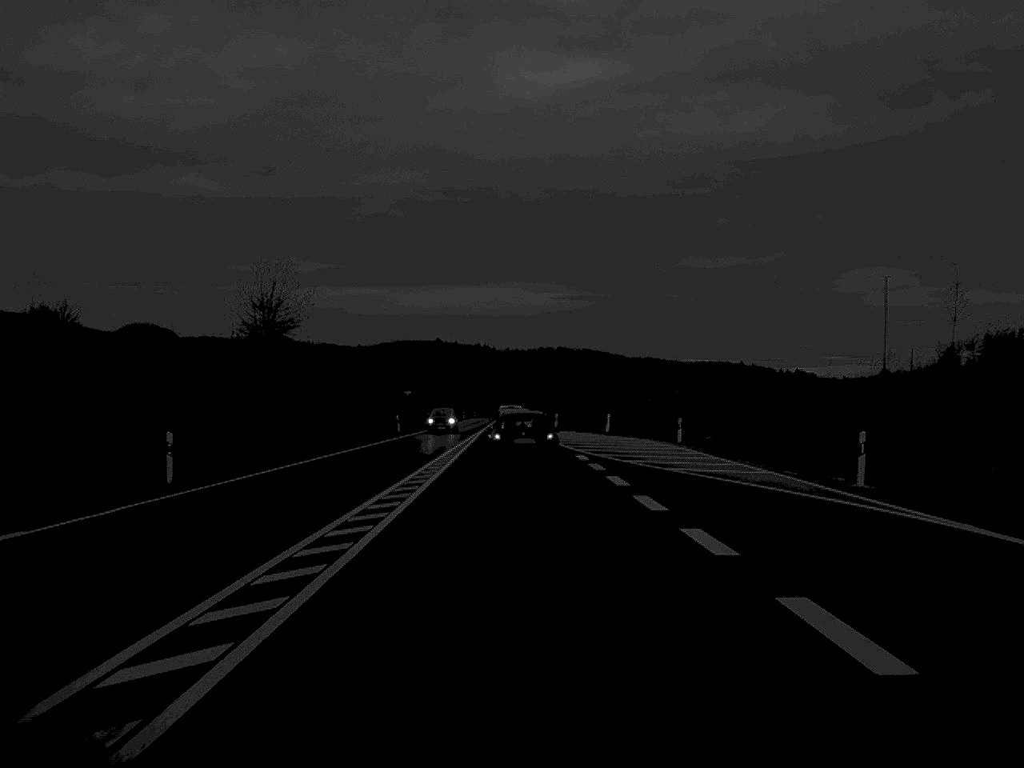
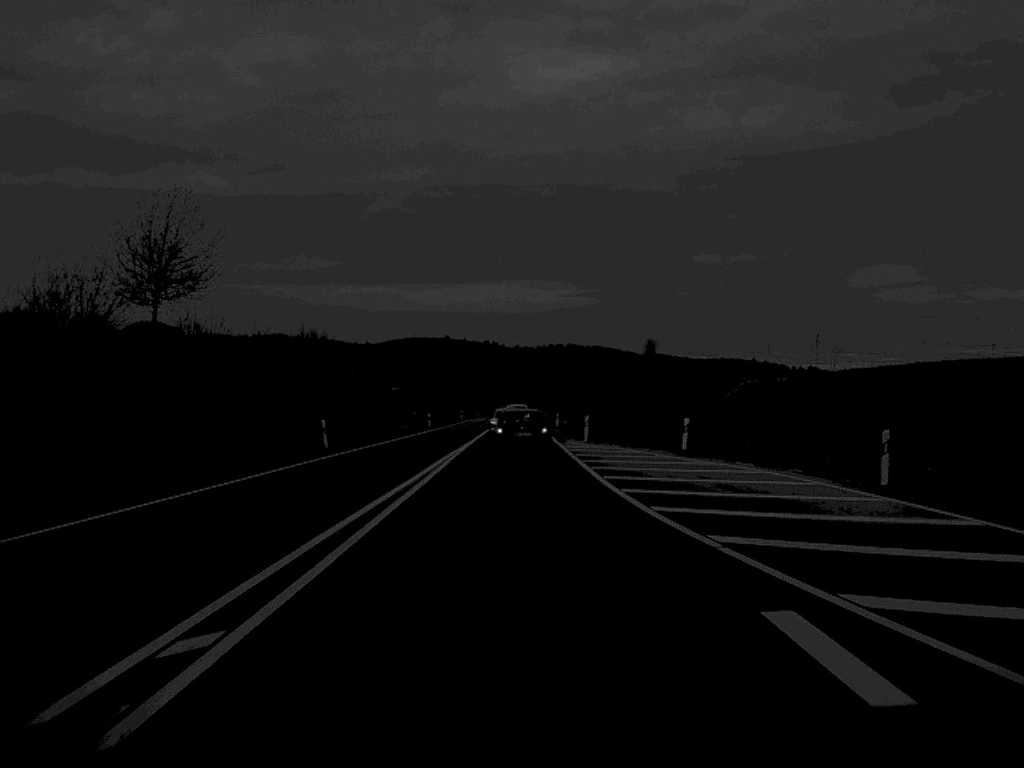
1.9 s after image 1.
(-0.1, +30.4) m; 0°
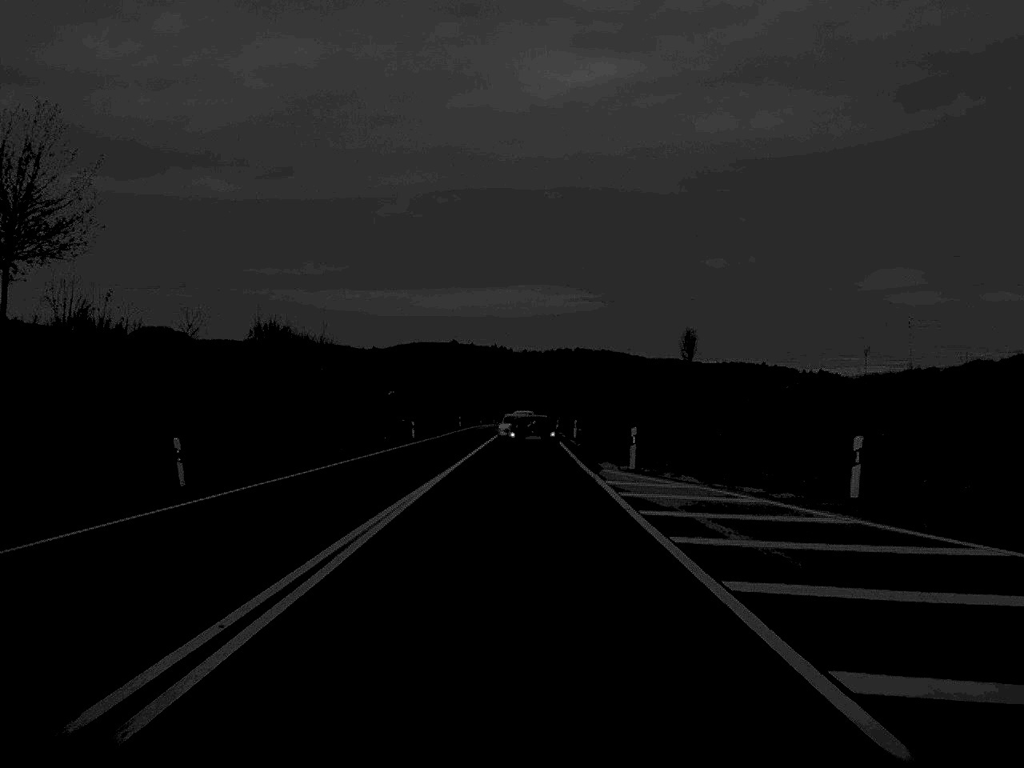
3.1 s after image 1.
(-0.1, +19.8) m; 0°
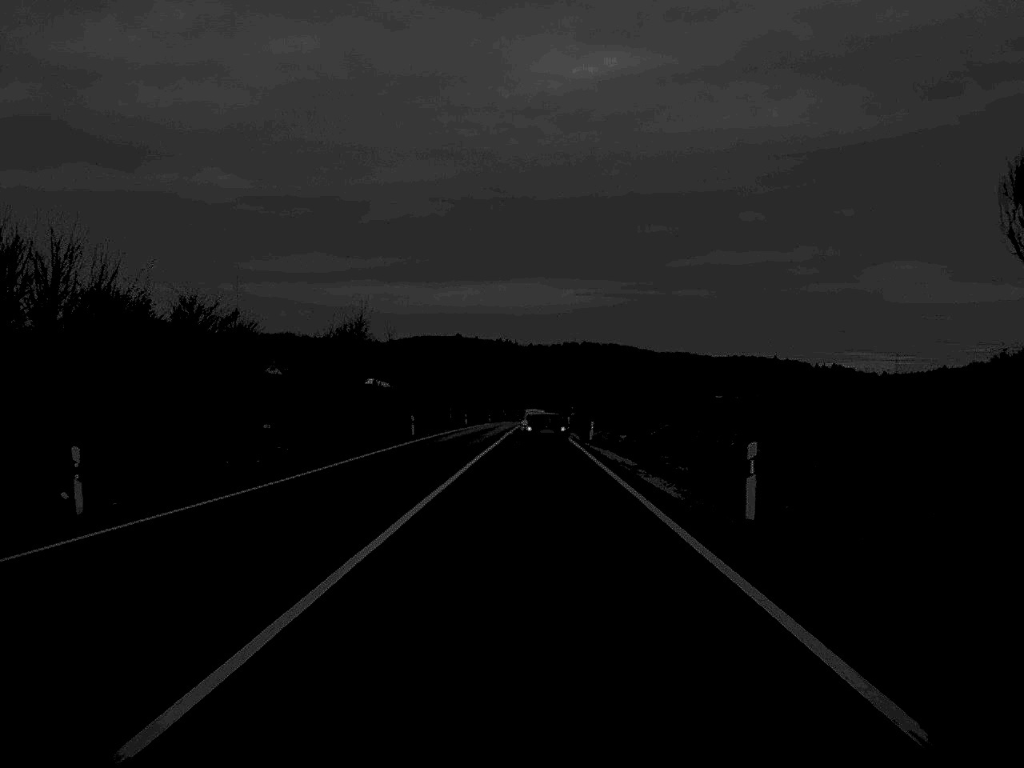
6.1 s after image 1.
(-0.1, +56.7) m; 0°
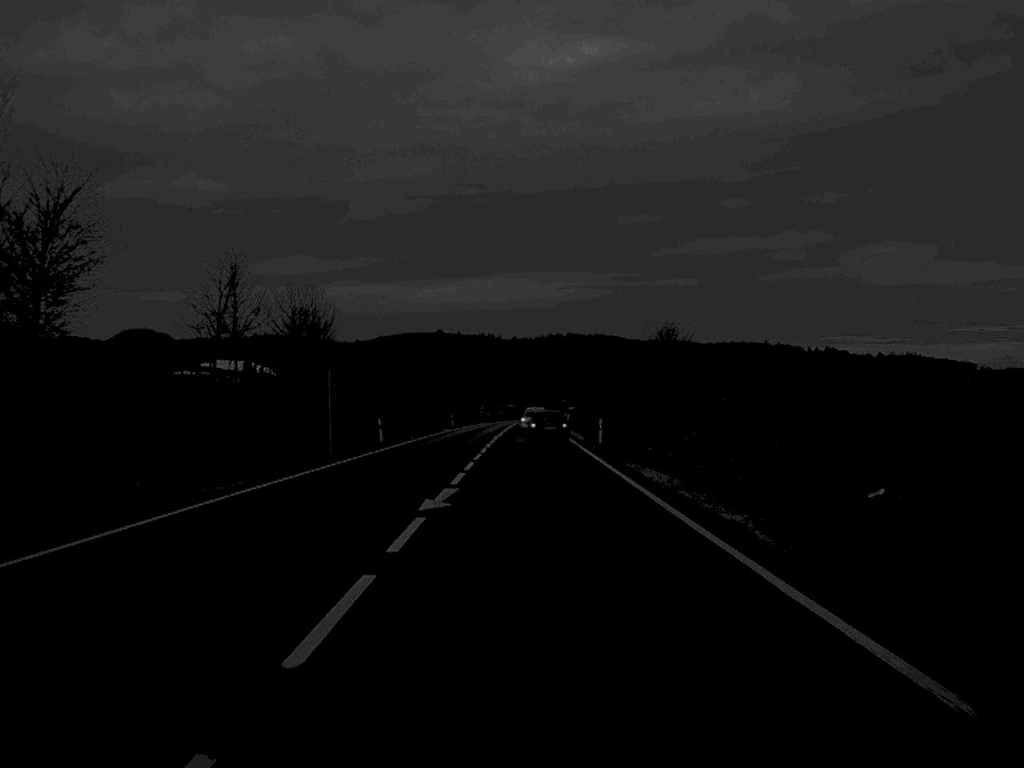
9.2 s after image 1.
(+0.2, +62.5) m; +1°
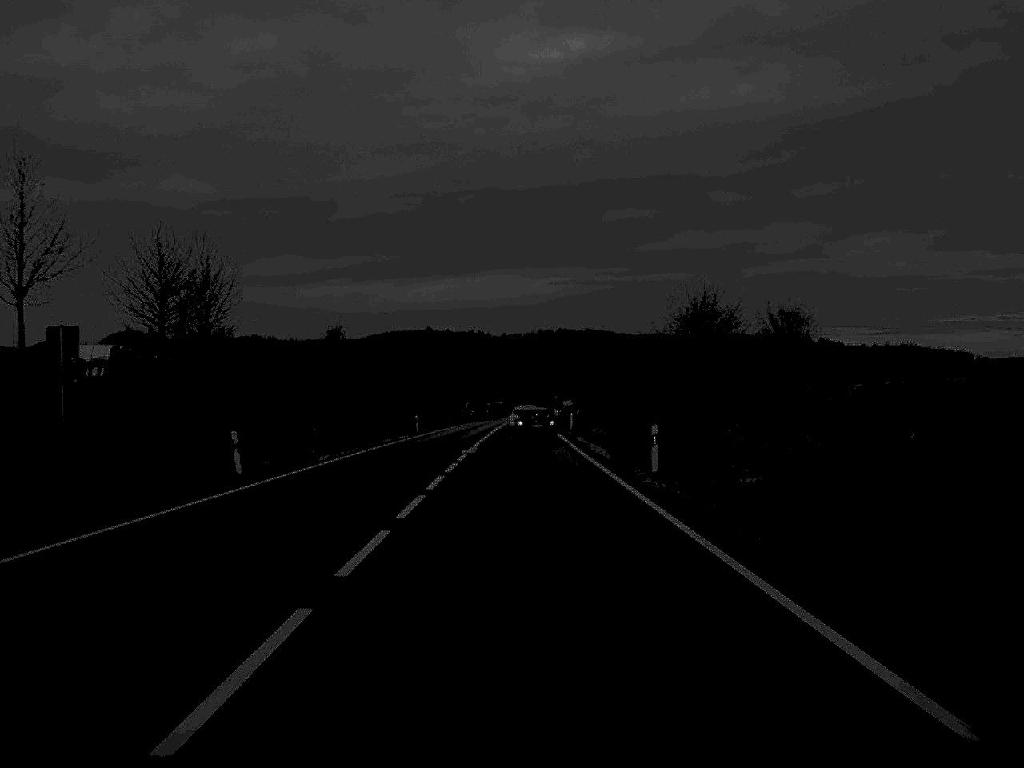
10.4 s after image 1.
(+0.1, +26.0) m; 0°
